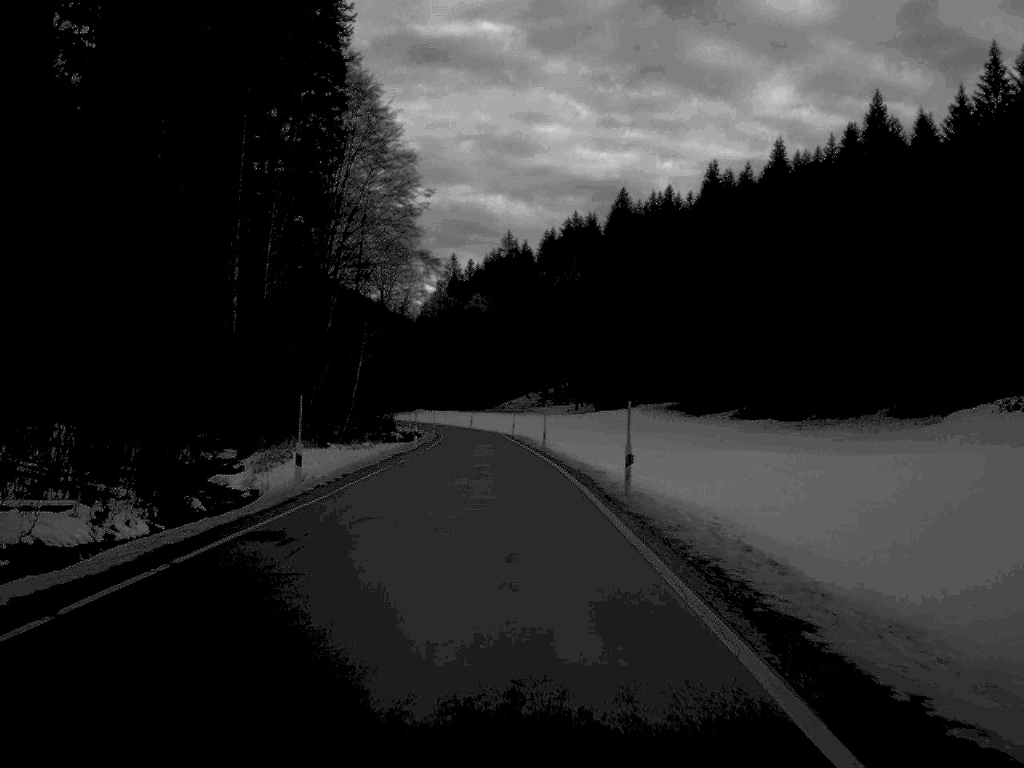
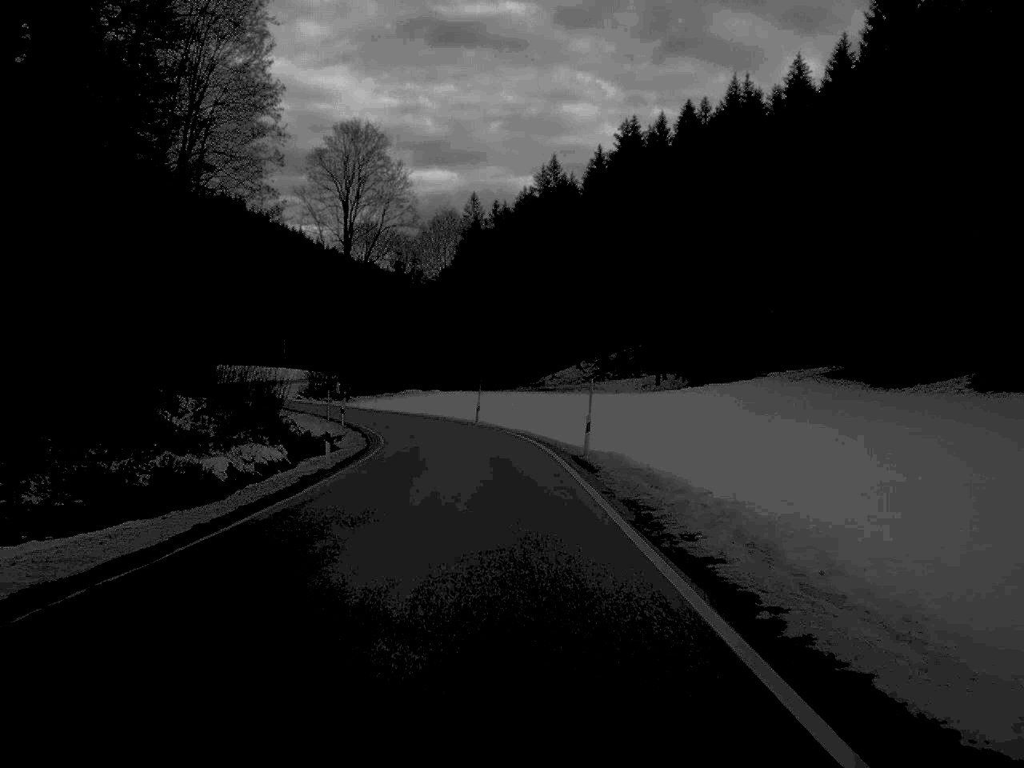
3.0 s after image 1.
(-1.6, +72.4) m; -2°
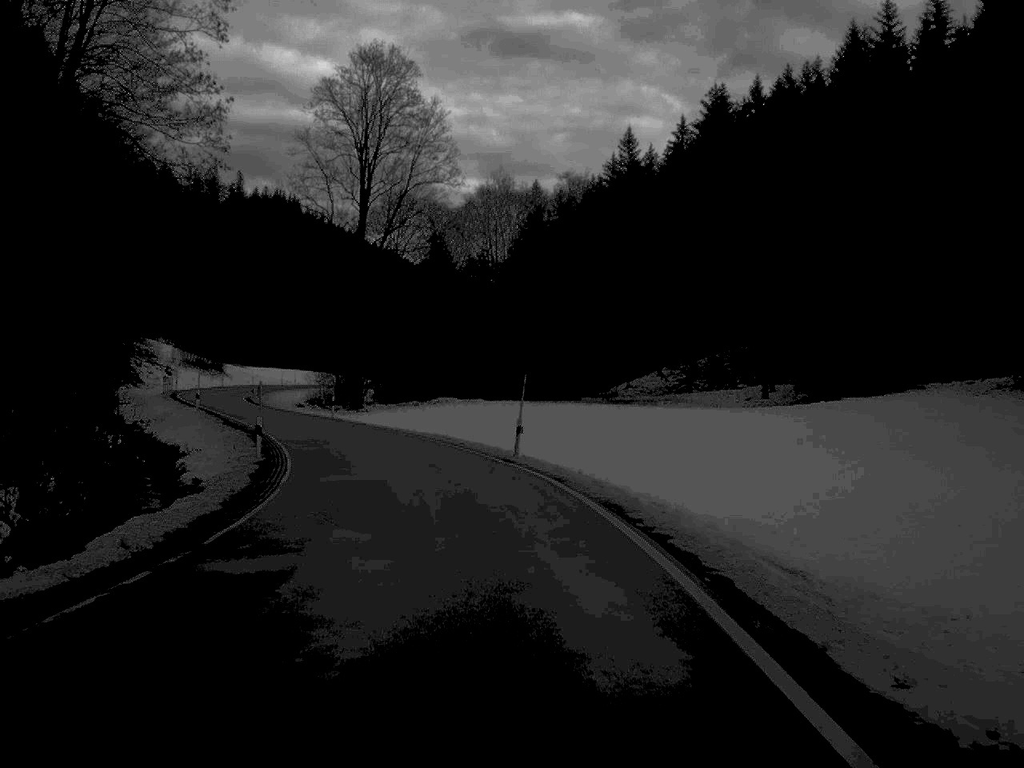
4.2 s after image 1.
(-0.5, +29.2) m; -3°
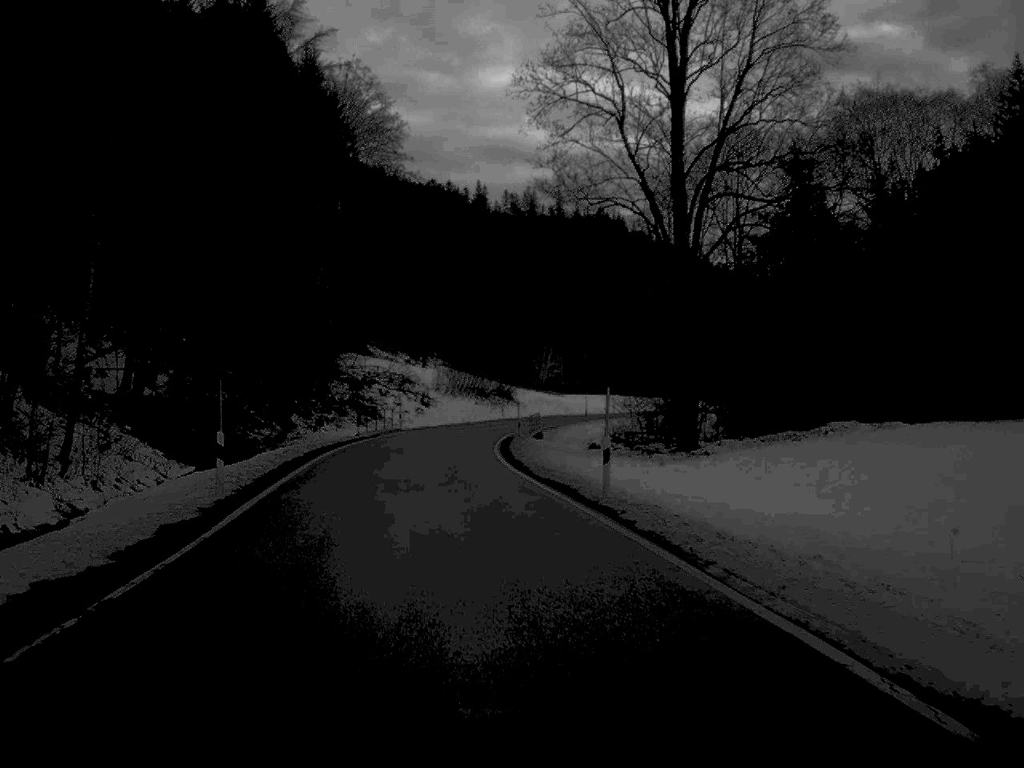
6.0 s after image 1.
(-4.9, +39.8) m; -15°
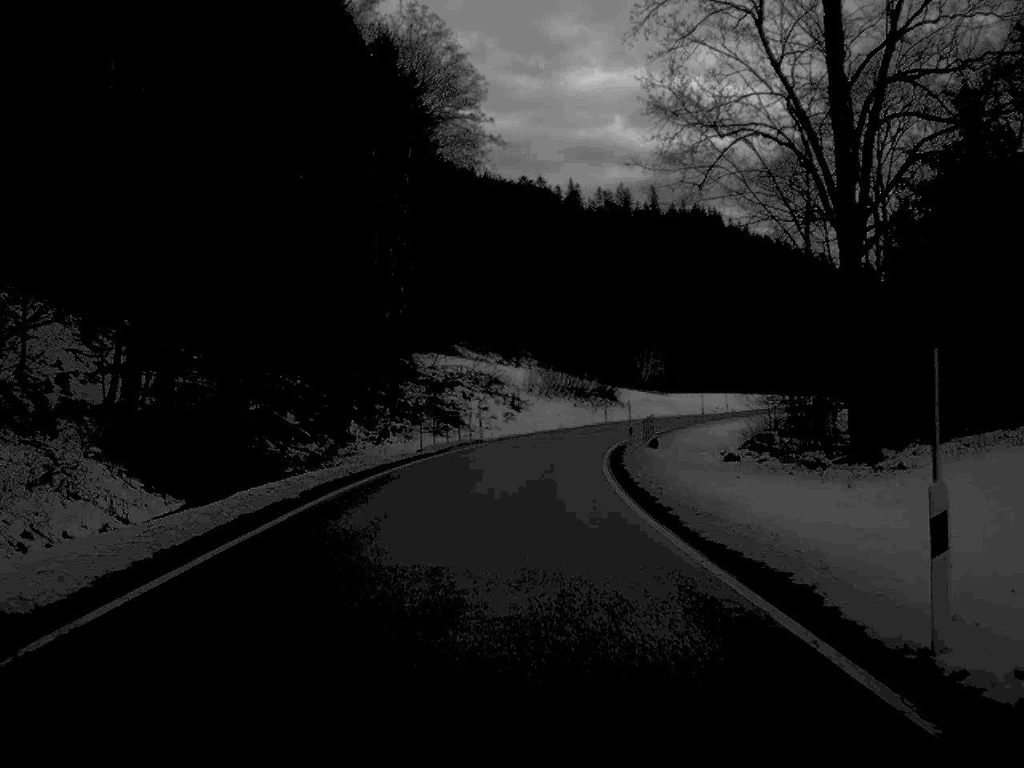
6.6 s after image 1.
(-0.6, +13.8) m; -4°
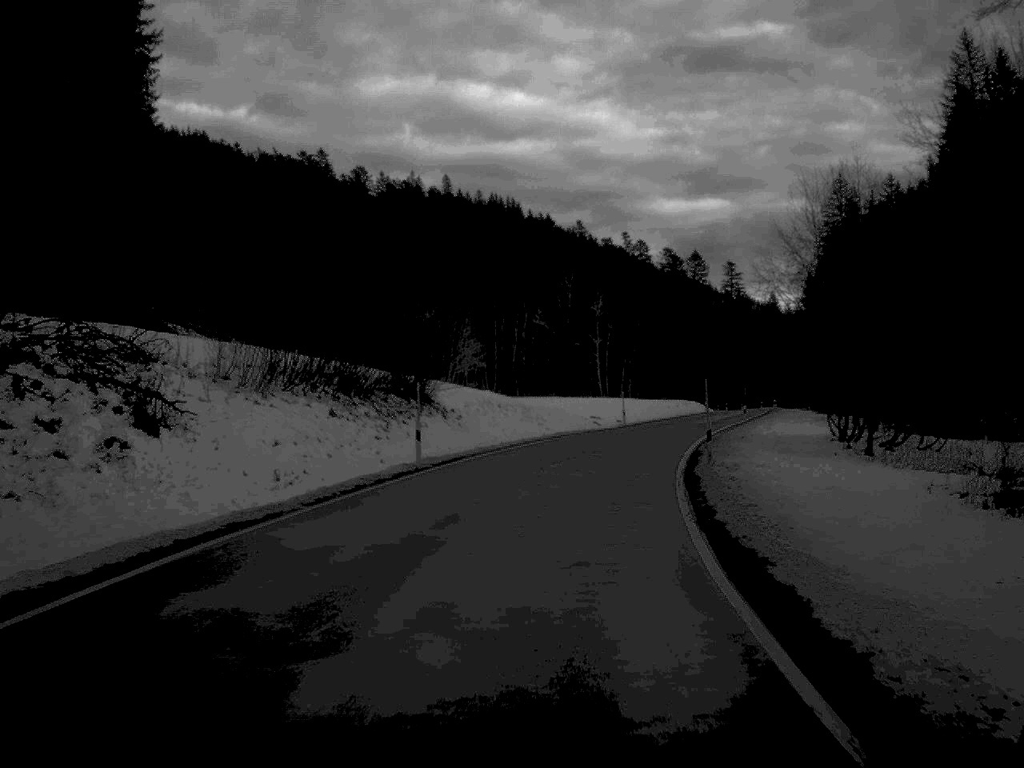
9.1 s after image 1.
(+3.1, +56.7) m; +10°
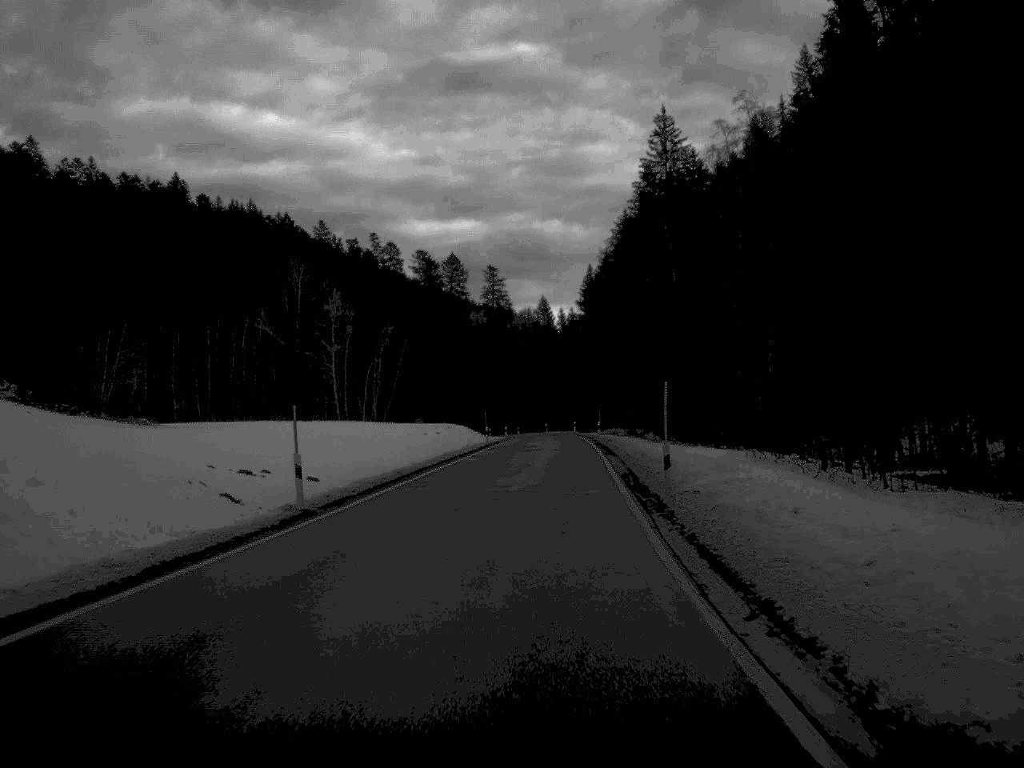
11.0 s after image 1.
(+4.8, +46.0) m; +11°
